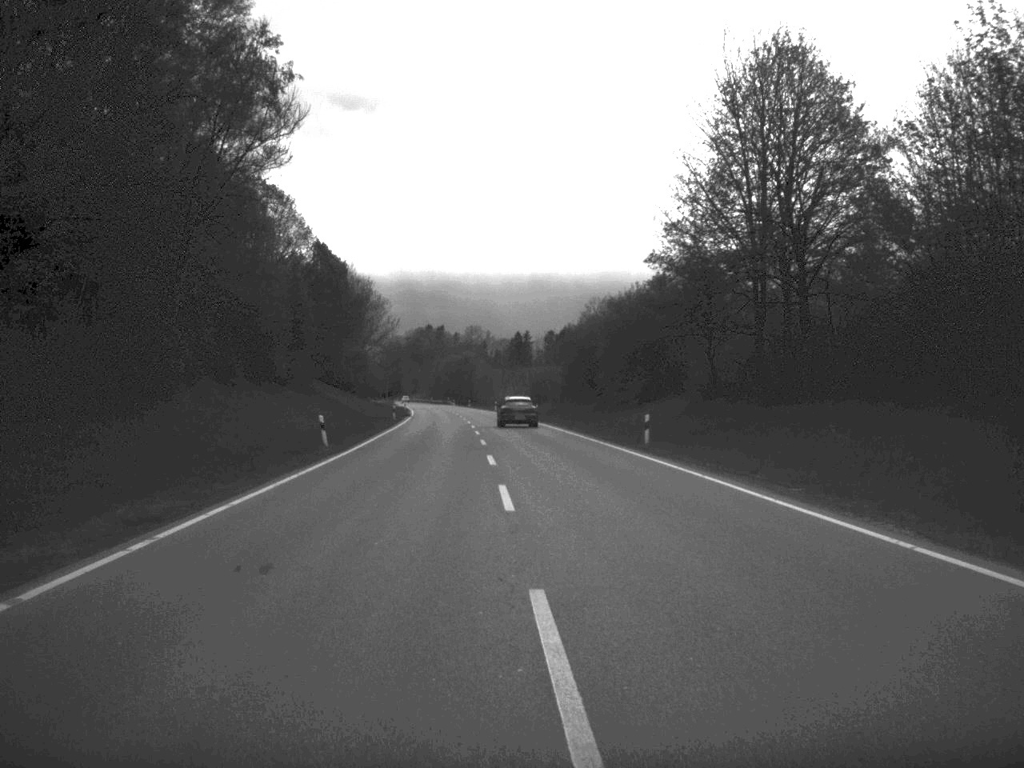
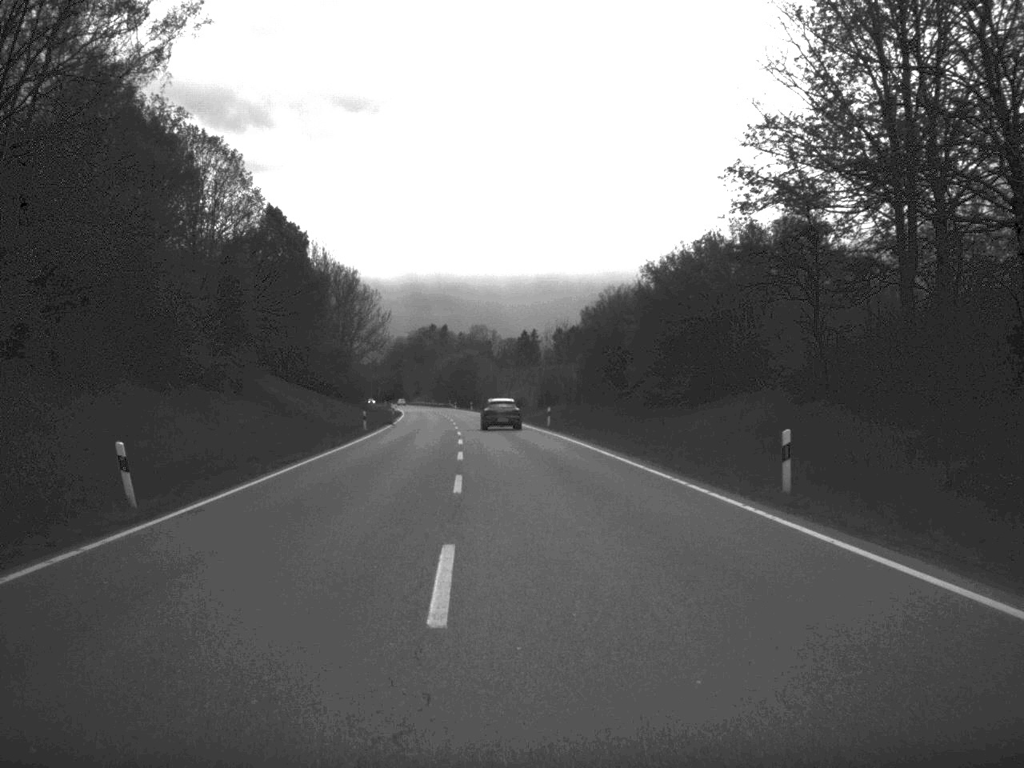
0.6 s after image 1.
(-0.1, +20.1) m; 0°
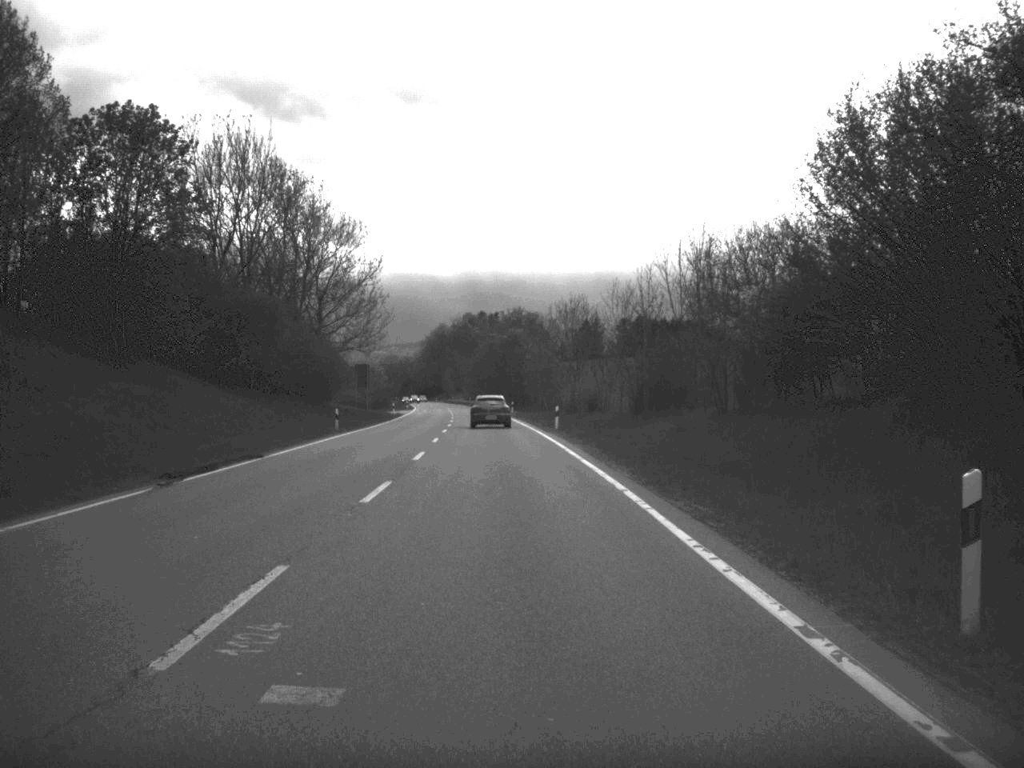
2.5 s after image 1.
(-1.4, +60.6) m; -3°
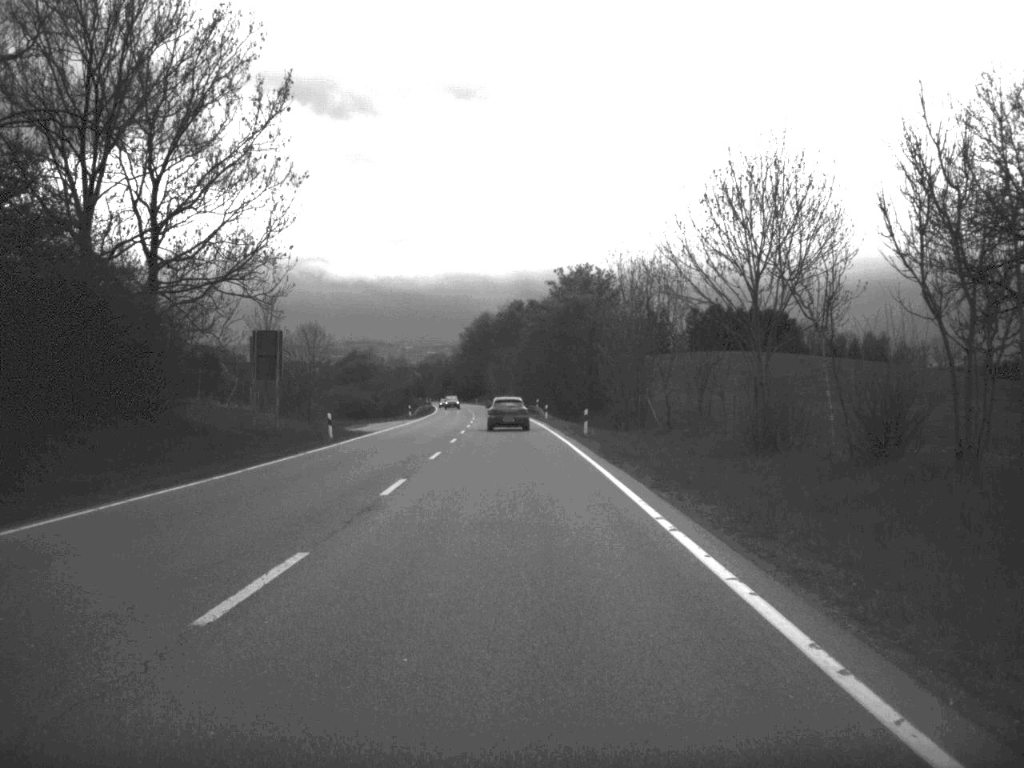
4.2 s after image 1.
(-1.4, +56.9) m; -3°
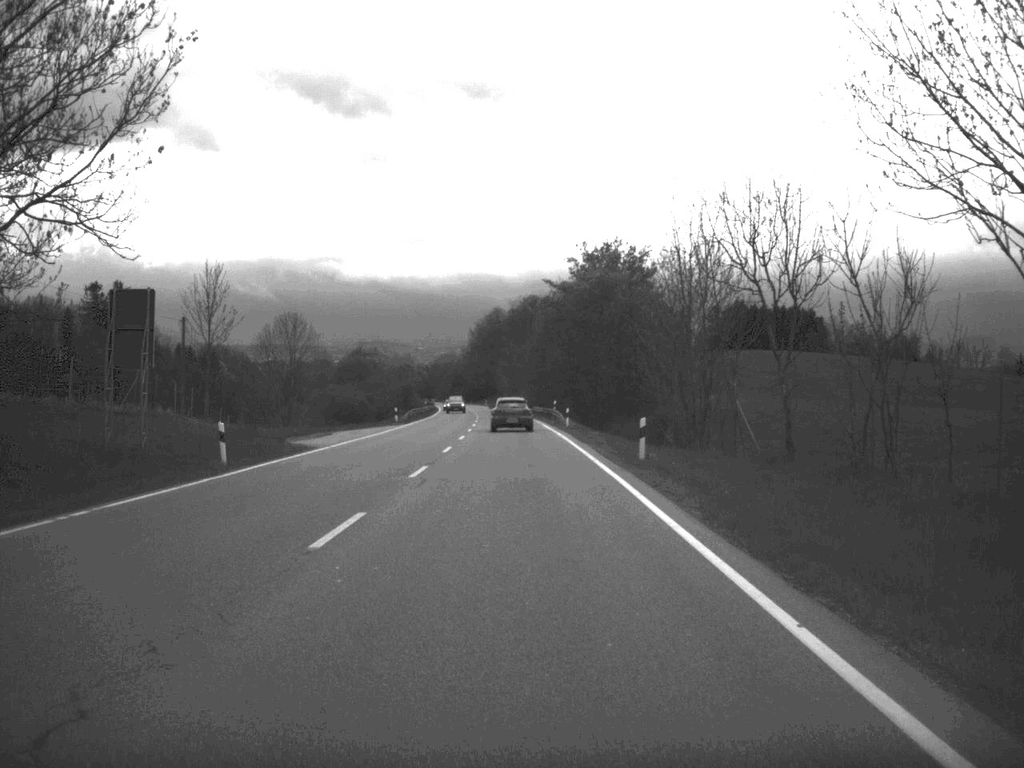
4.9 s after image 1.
(-0.1, +19.4) m; -1°
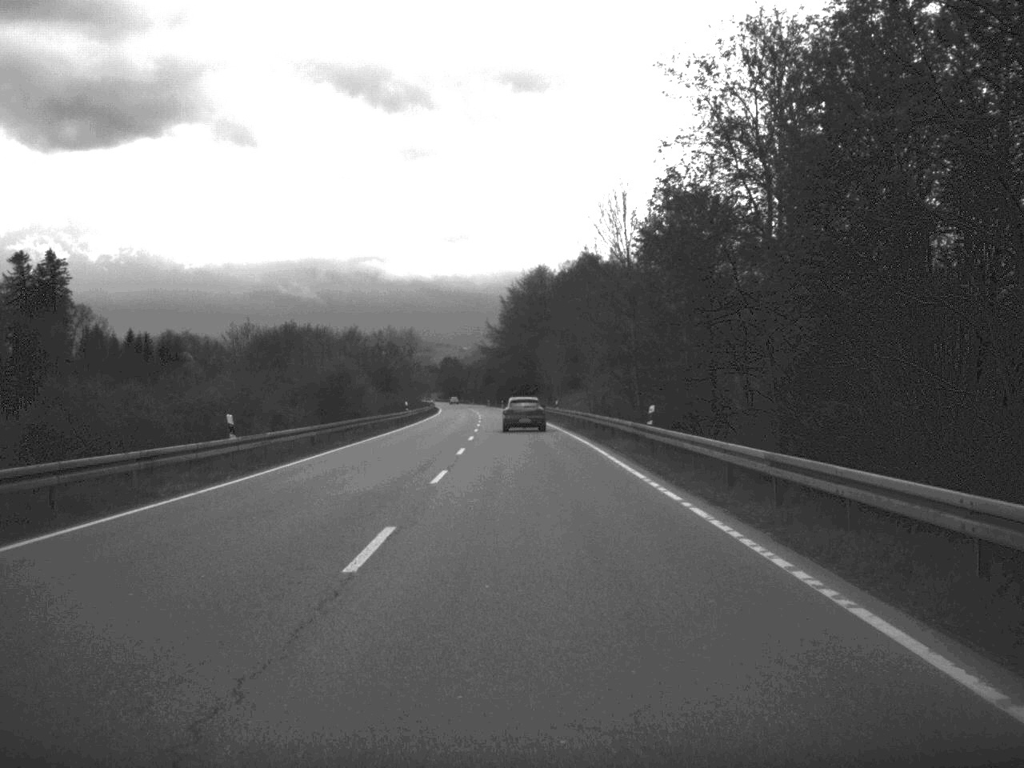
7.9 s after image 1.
(-2.1, +95.4) m; -2°
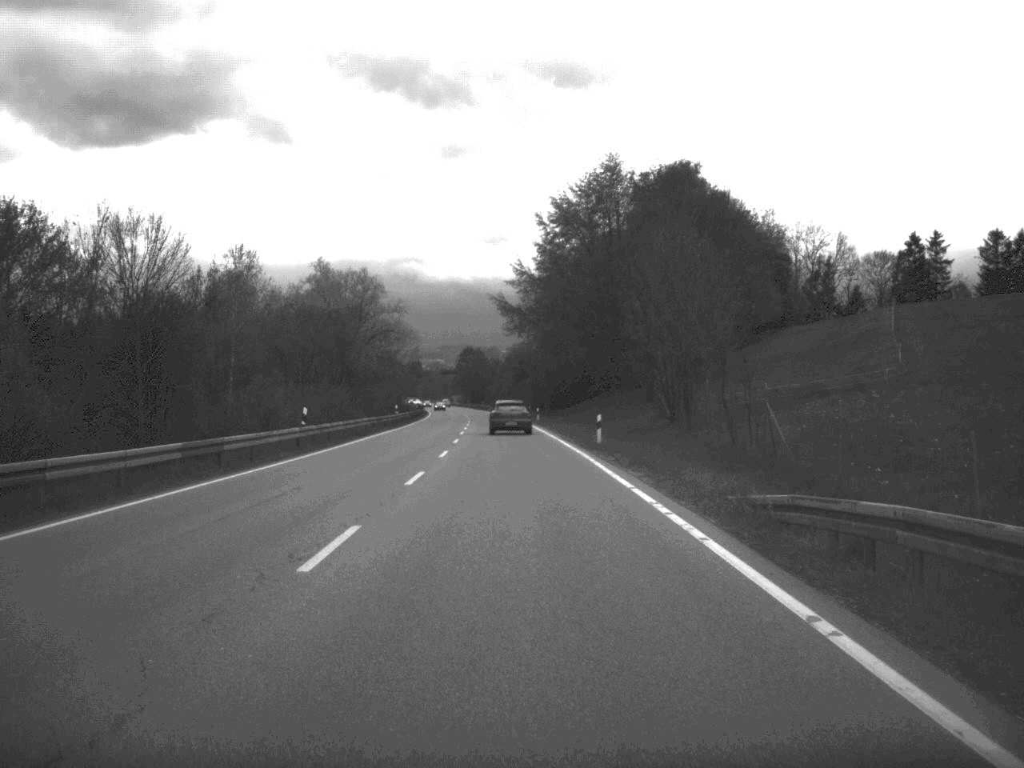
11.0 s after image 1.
(-1.5, +94.0) m; -2°
